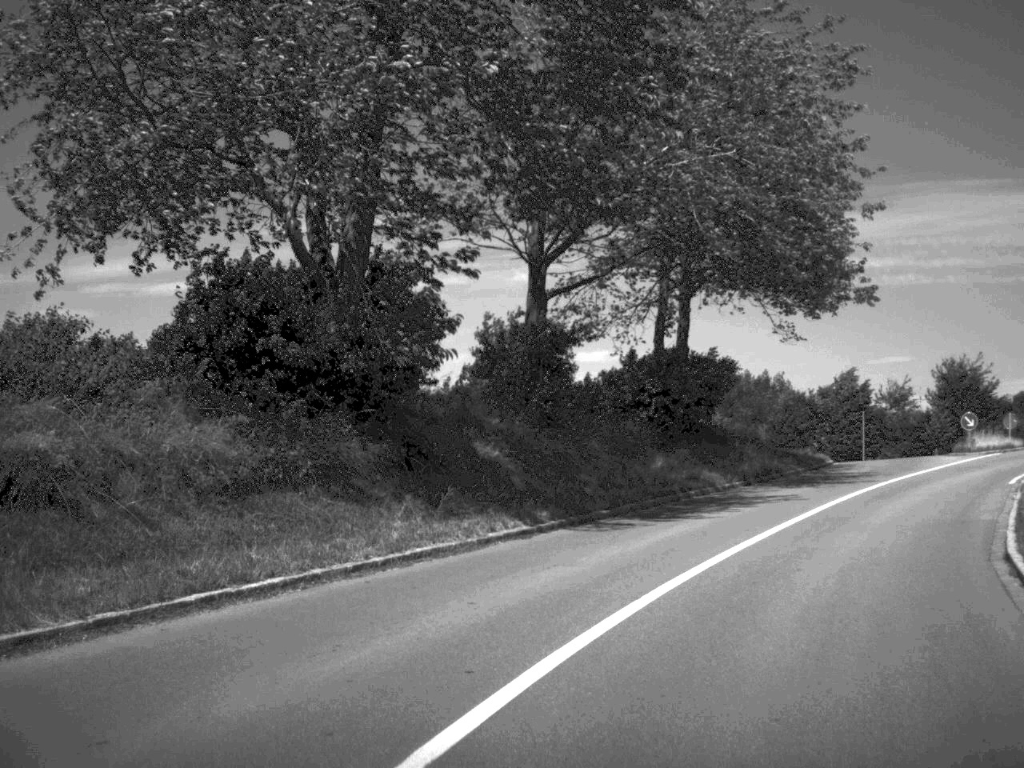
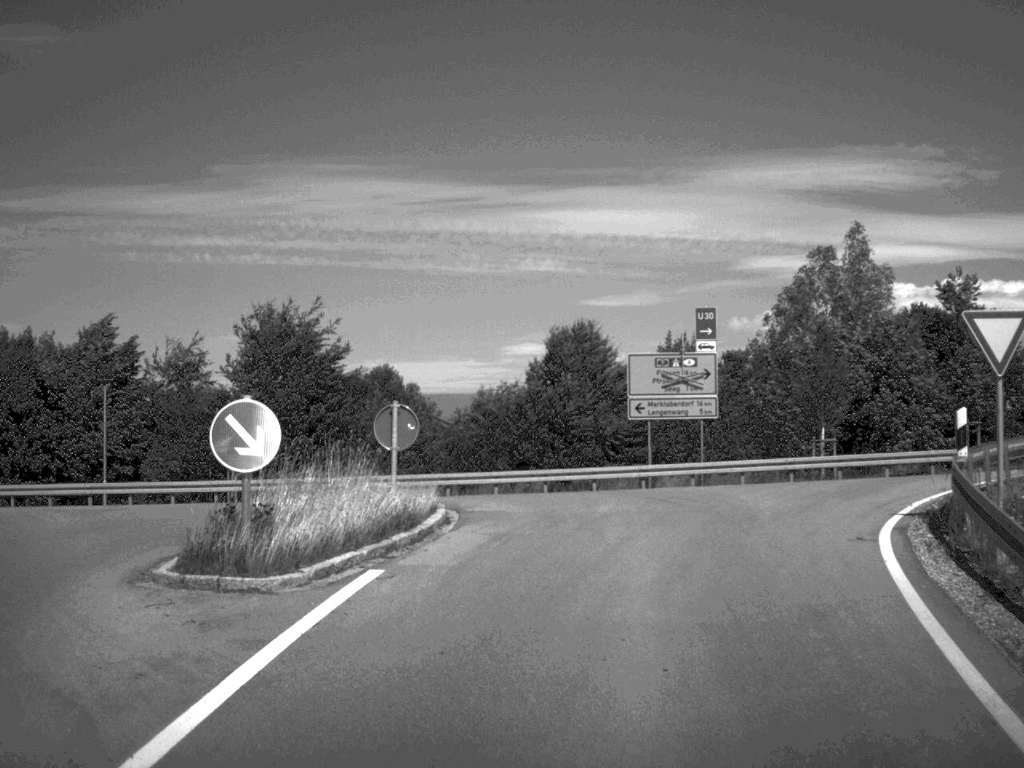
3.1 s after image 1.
(+10.9, +32.1) m; +28°
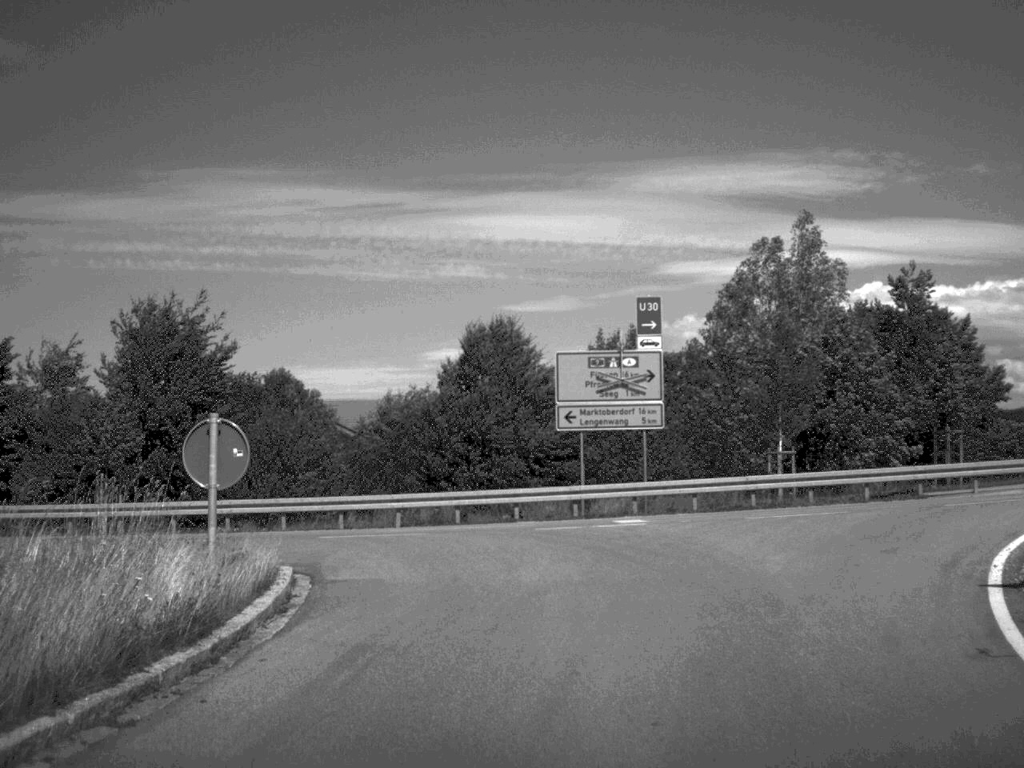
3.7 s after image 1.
(+0.2, +5.8) m; +3°
